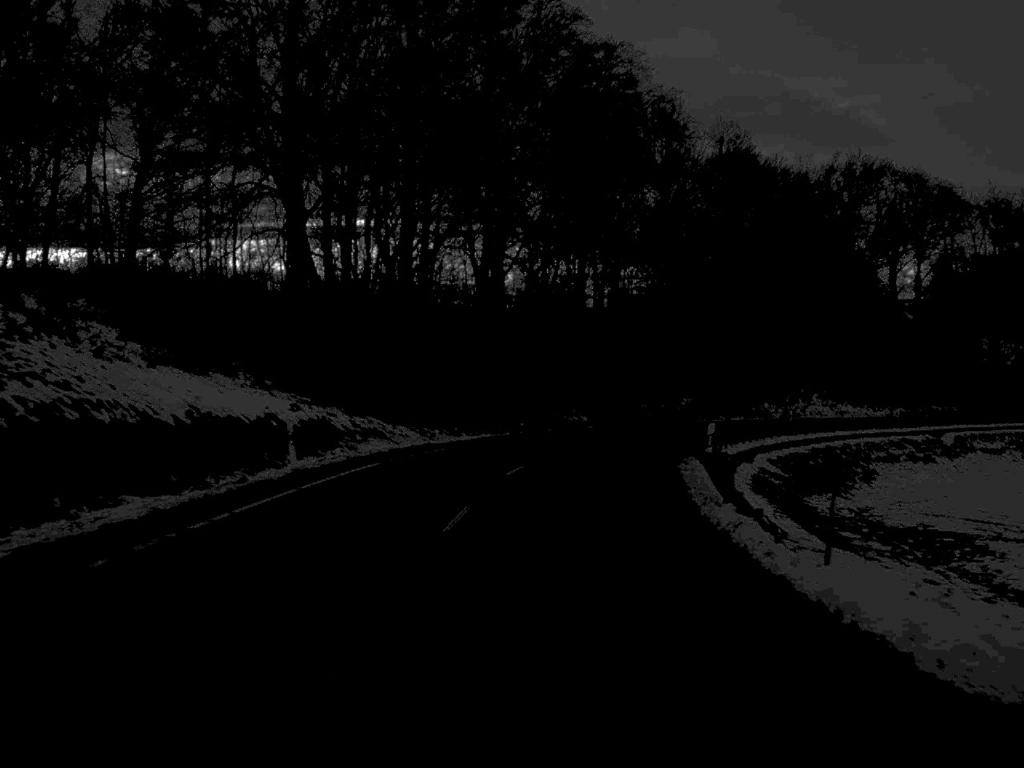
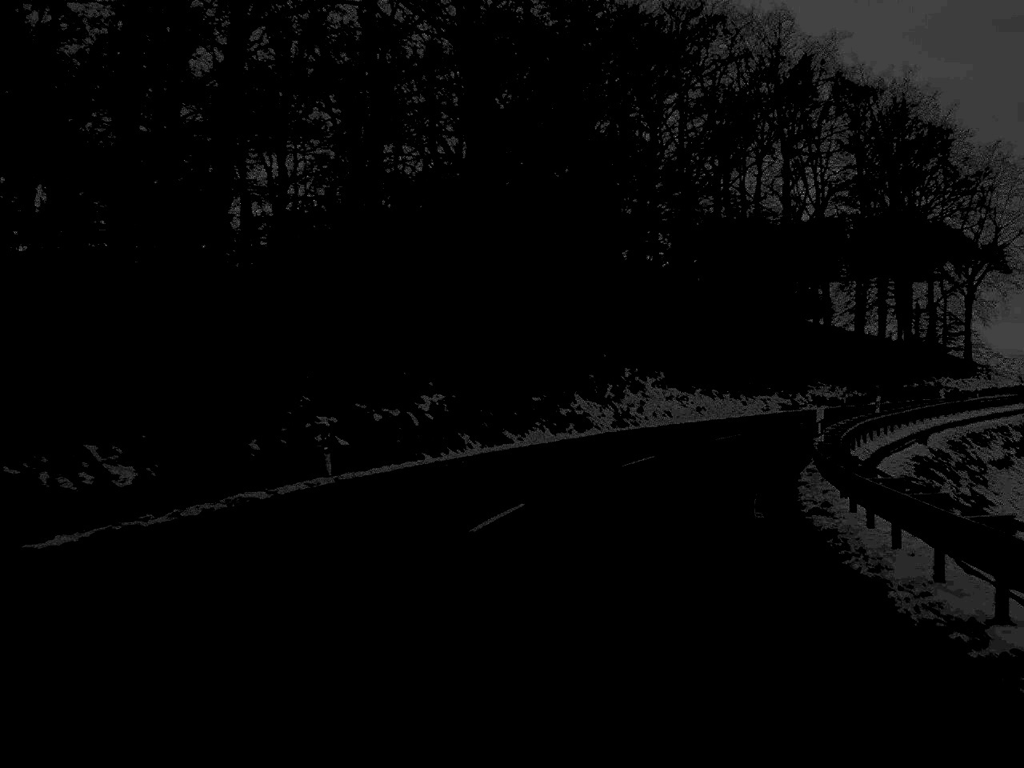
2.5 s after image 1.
(+4.6, +47.8) m; +14°
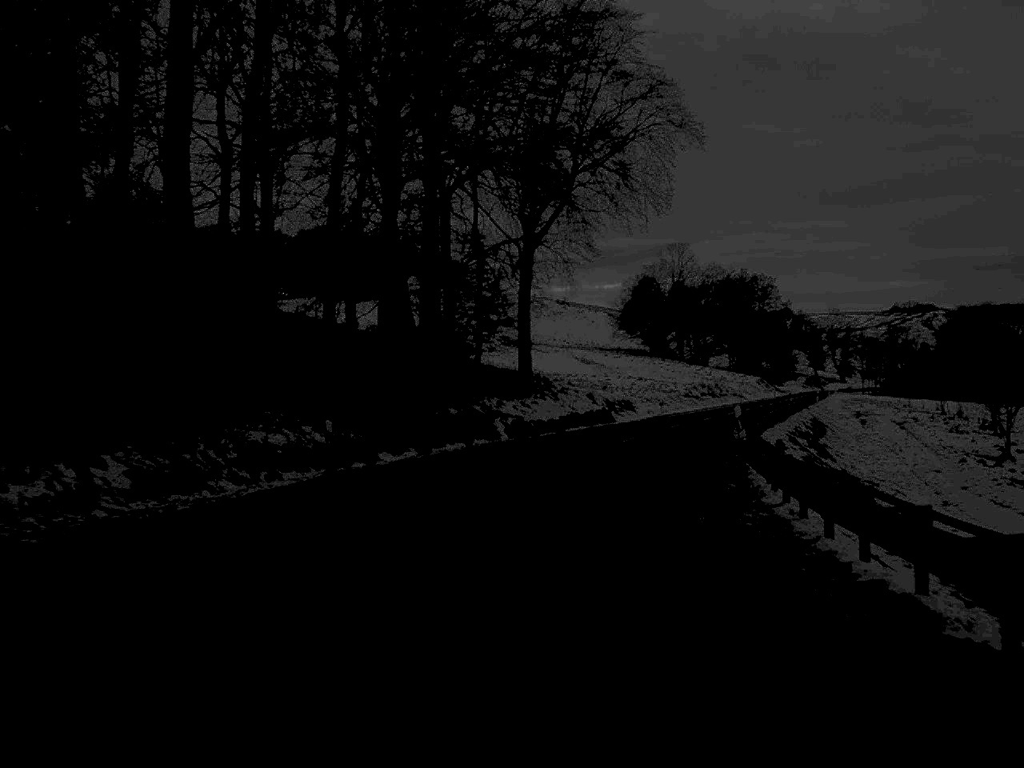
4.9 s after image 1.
(+10.0, +44.5) m; +25°
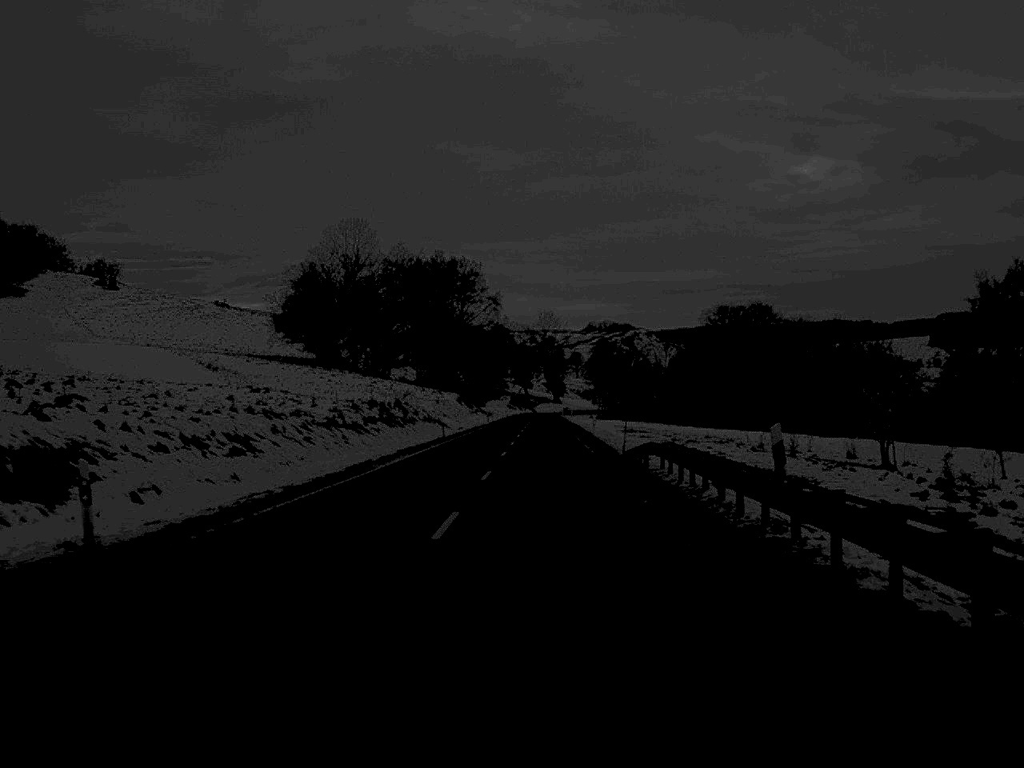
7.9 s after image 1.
(+8.6, +58.7) m; +14°
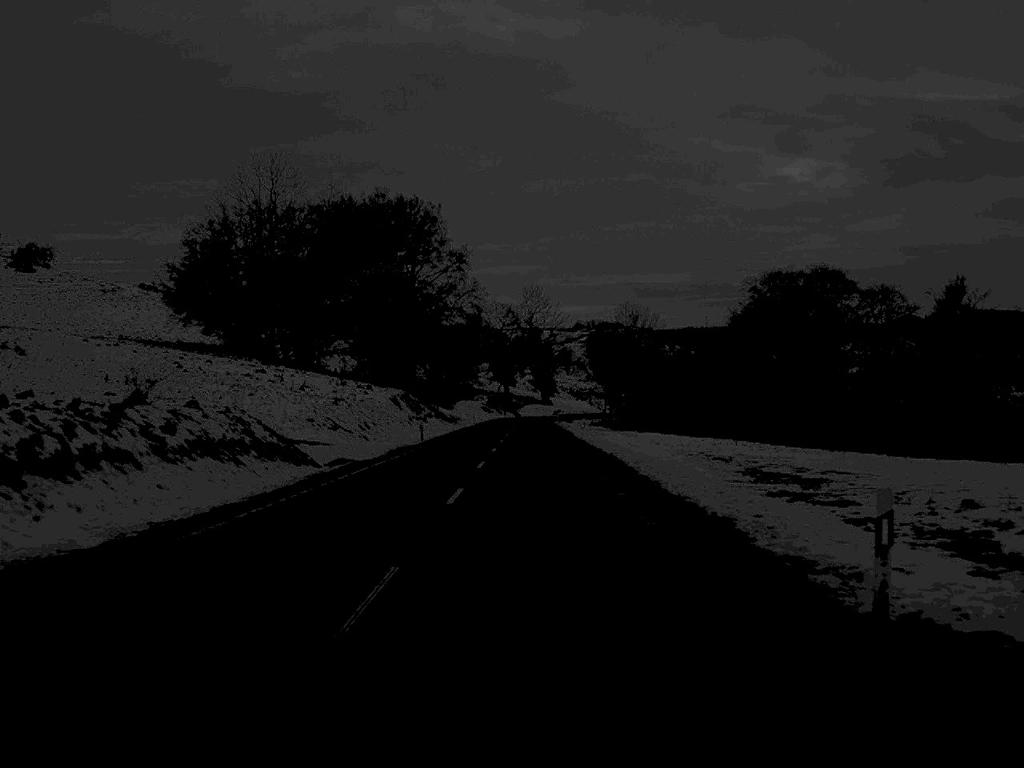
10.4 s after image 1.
(+0.7, +53.9) m; +1°
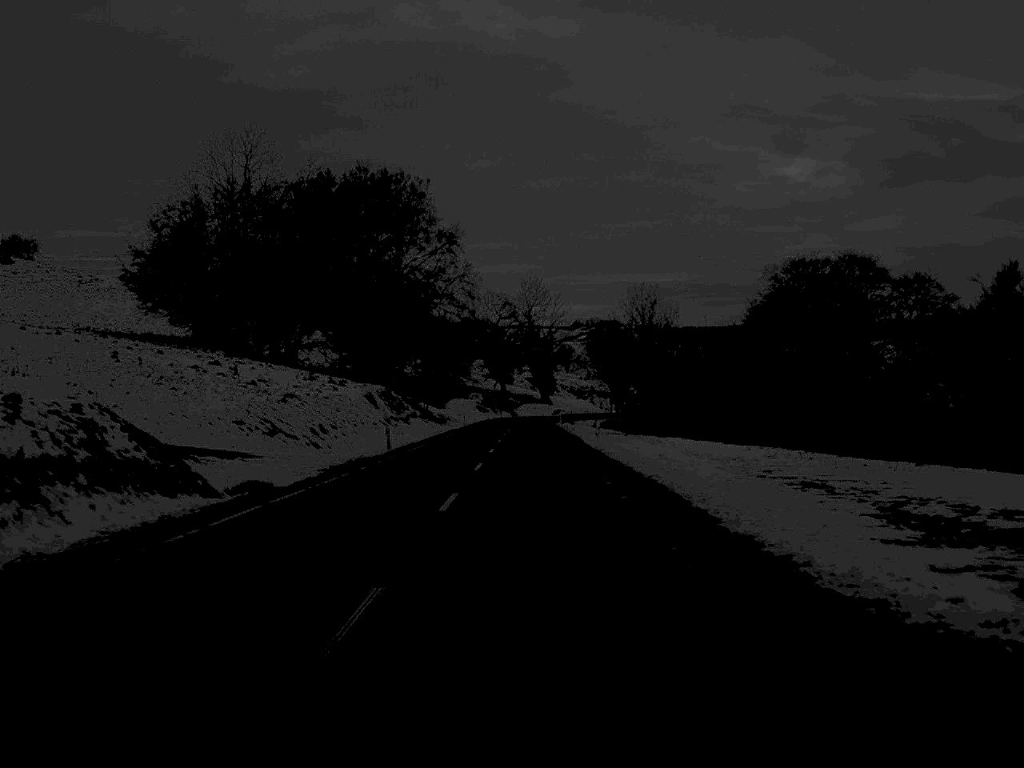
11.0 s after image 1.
(0.0, +13.4) m; 0°
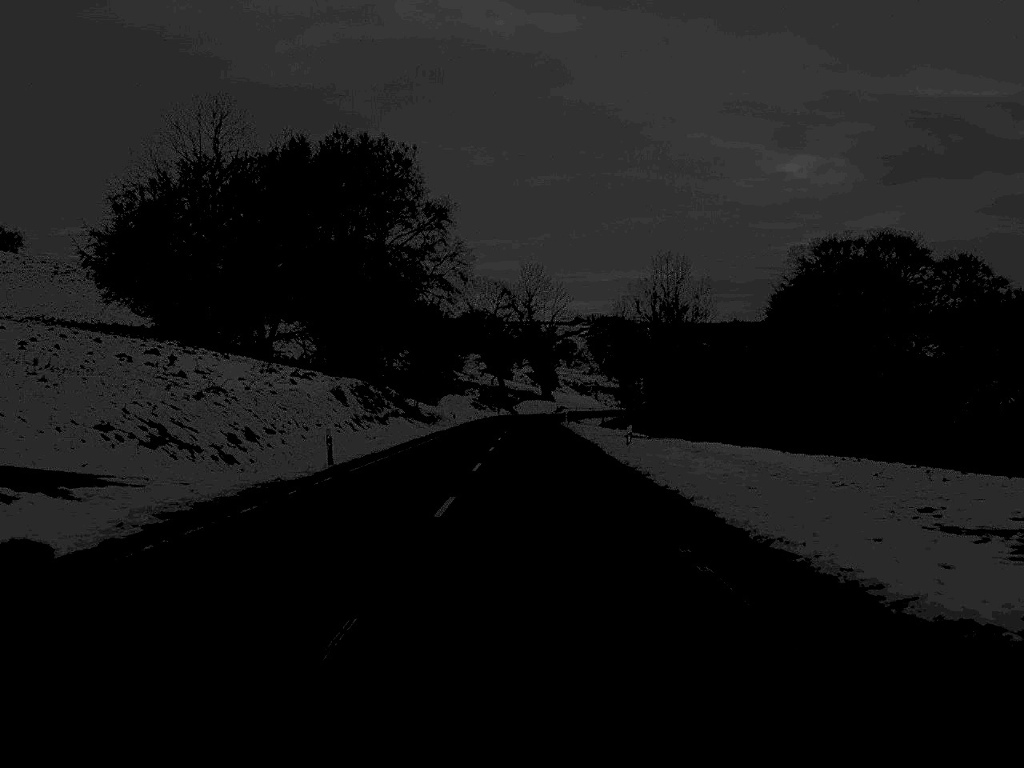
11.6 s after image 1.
(0.0, +13.5) m; 0°
